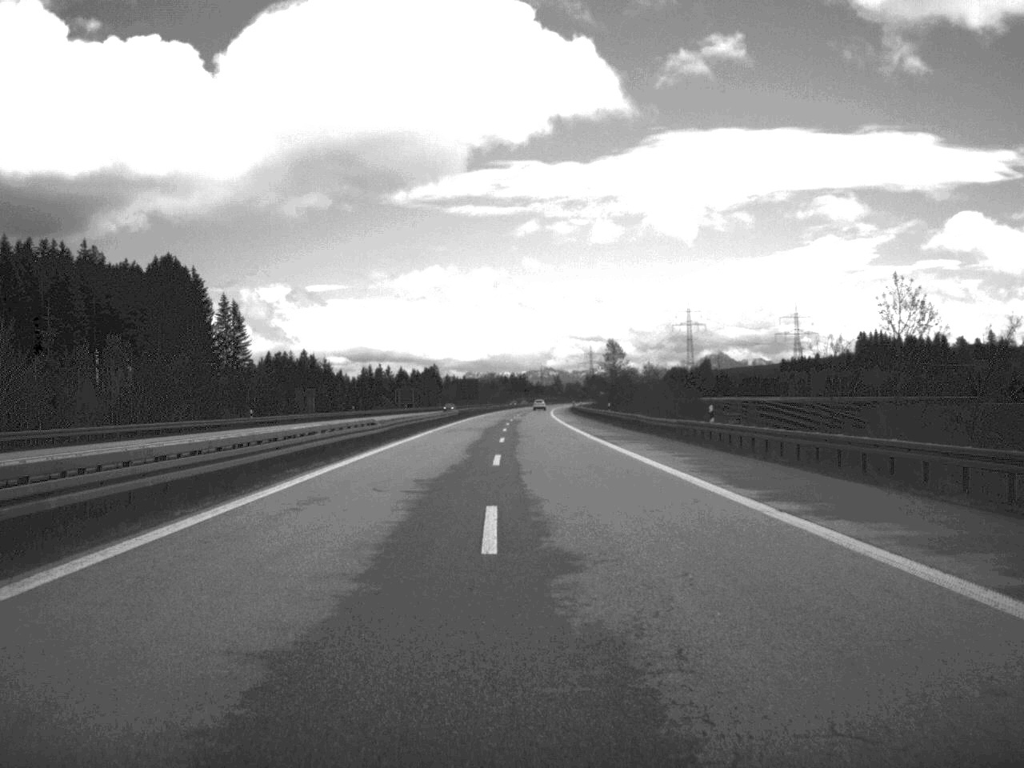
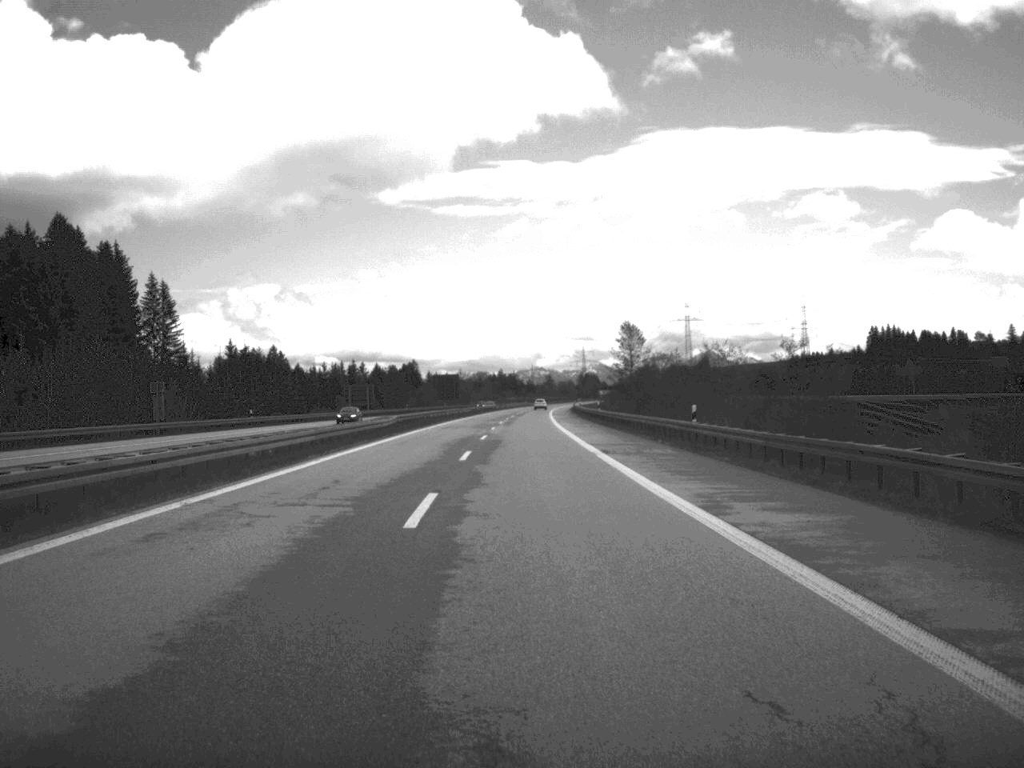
(+0.2, +50.1) m; 0°
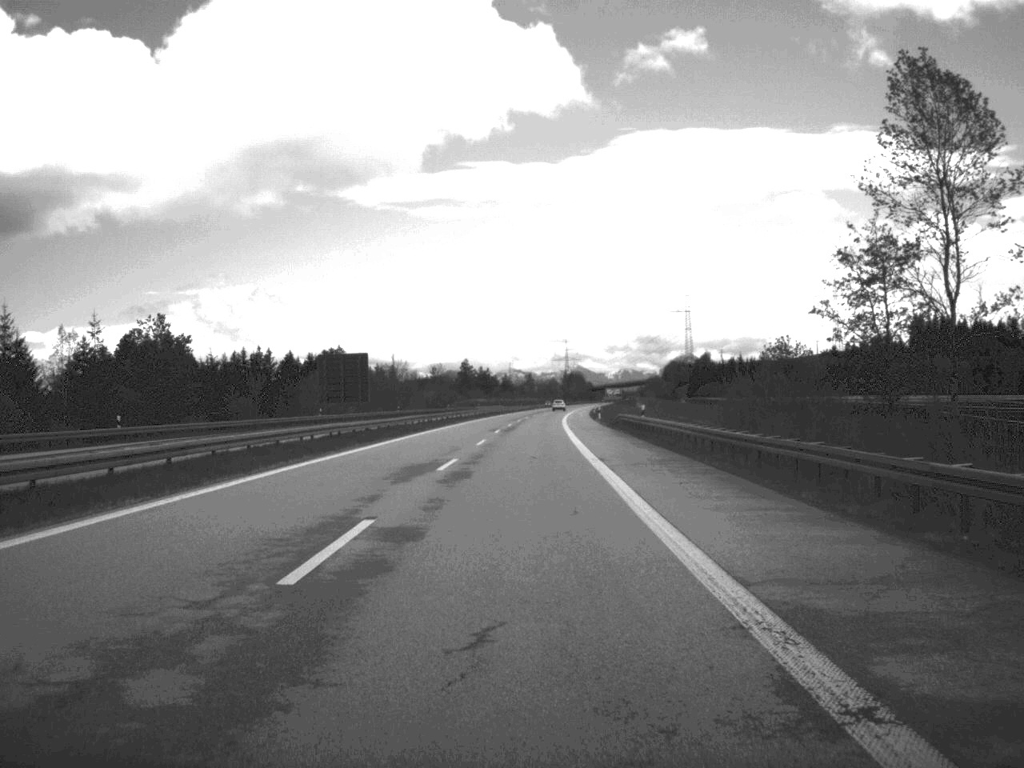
(+0.6, +128.9) m; +1°
